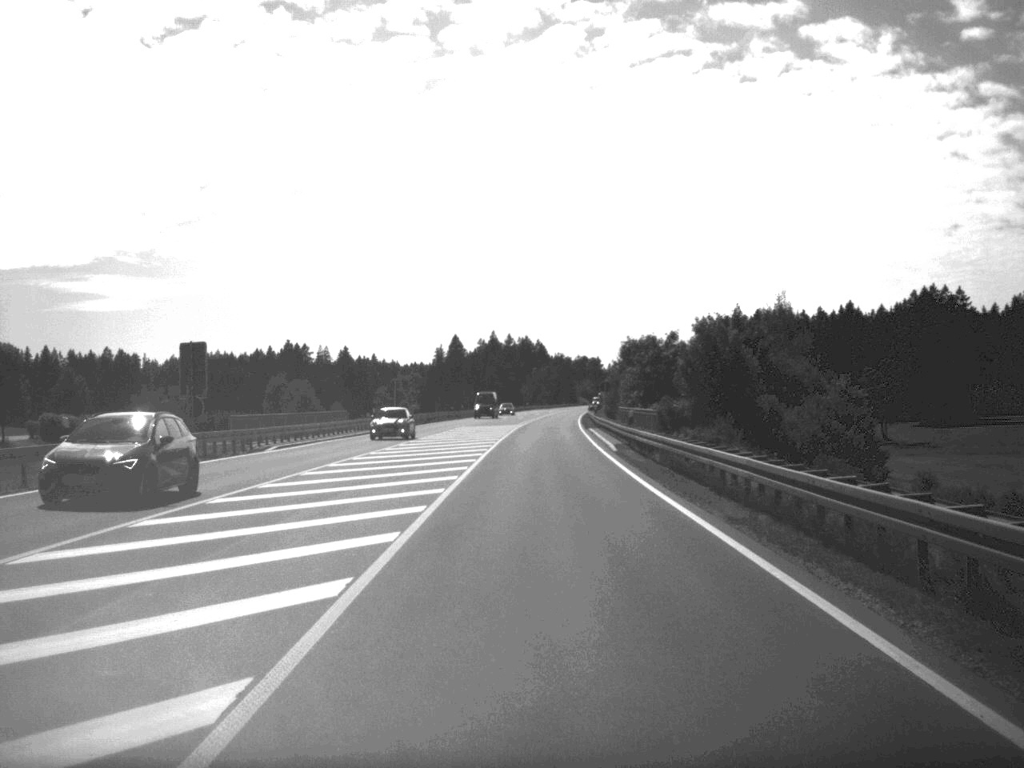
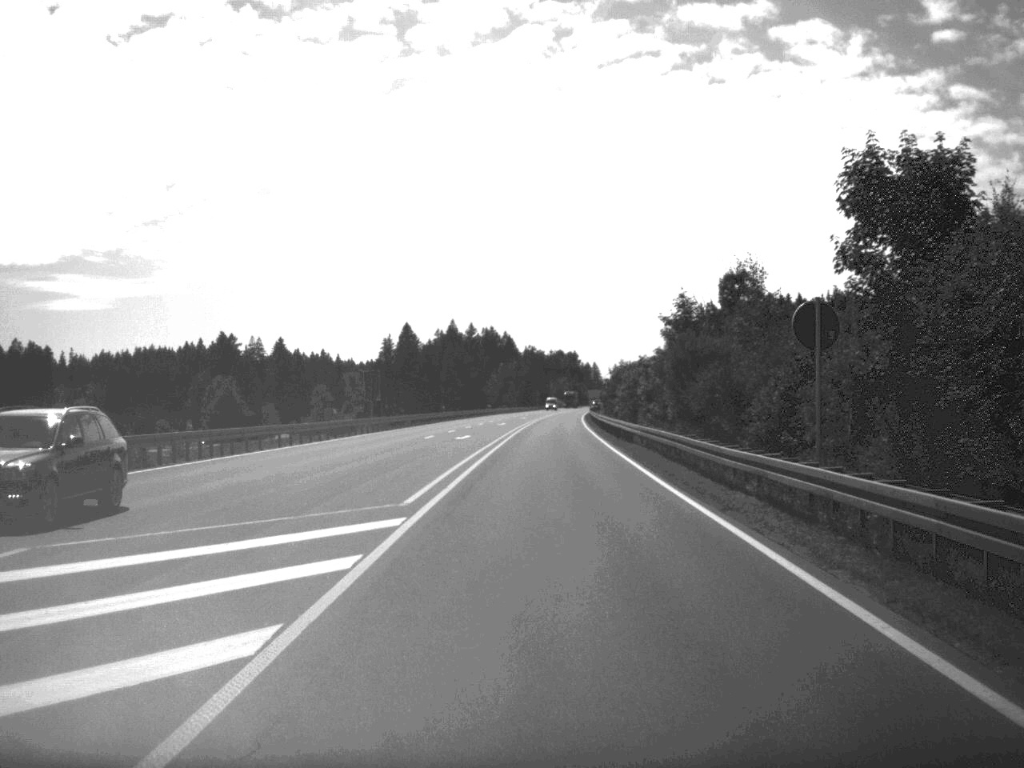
(+0.7, +71.1) m; +1°
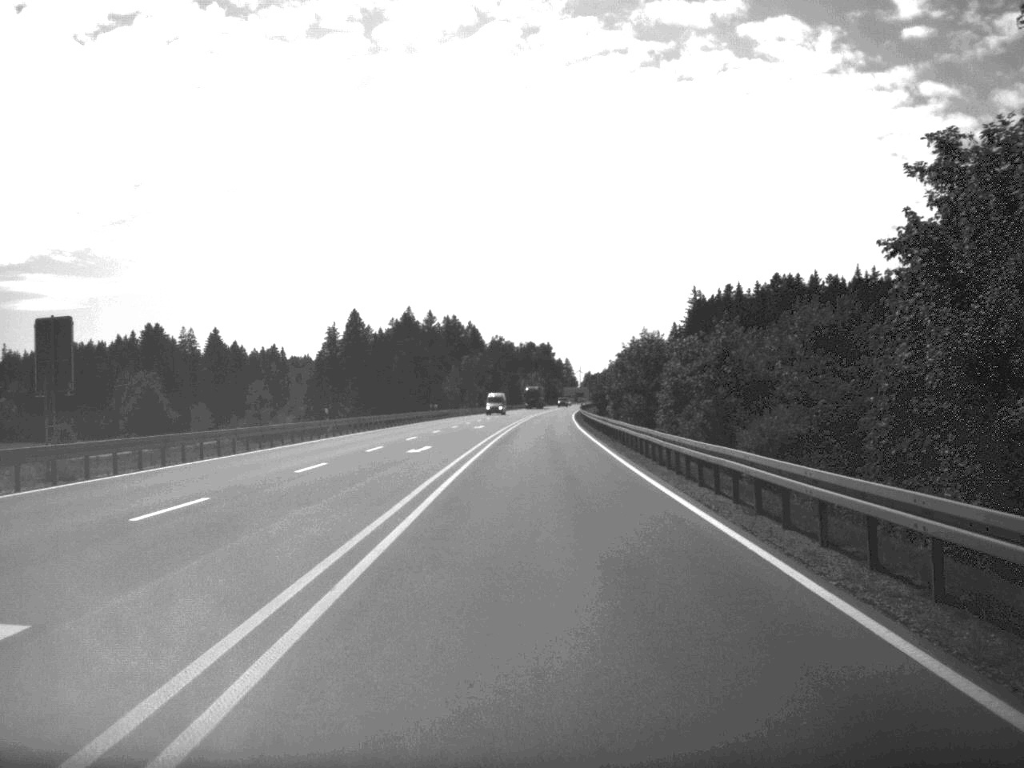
(+0.6, +51.1) m; +1°
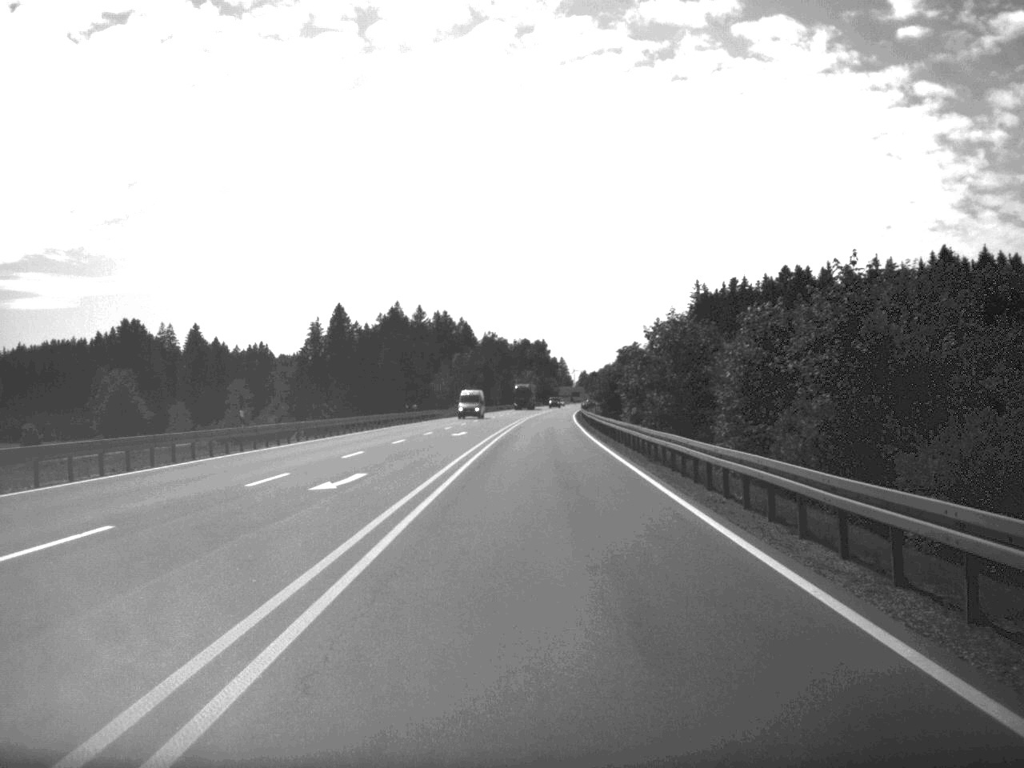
(0.0, +16.7) m; 0°
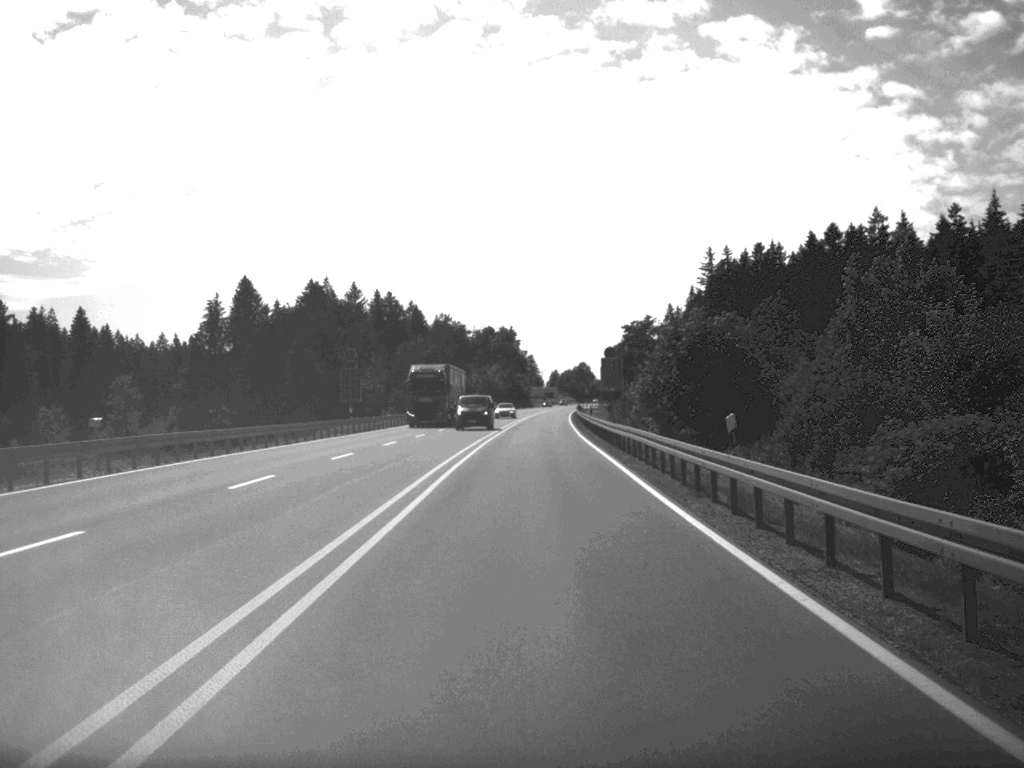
(+0.8, +71.7) m; +1°
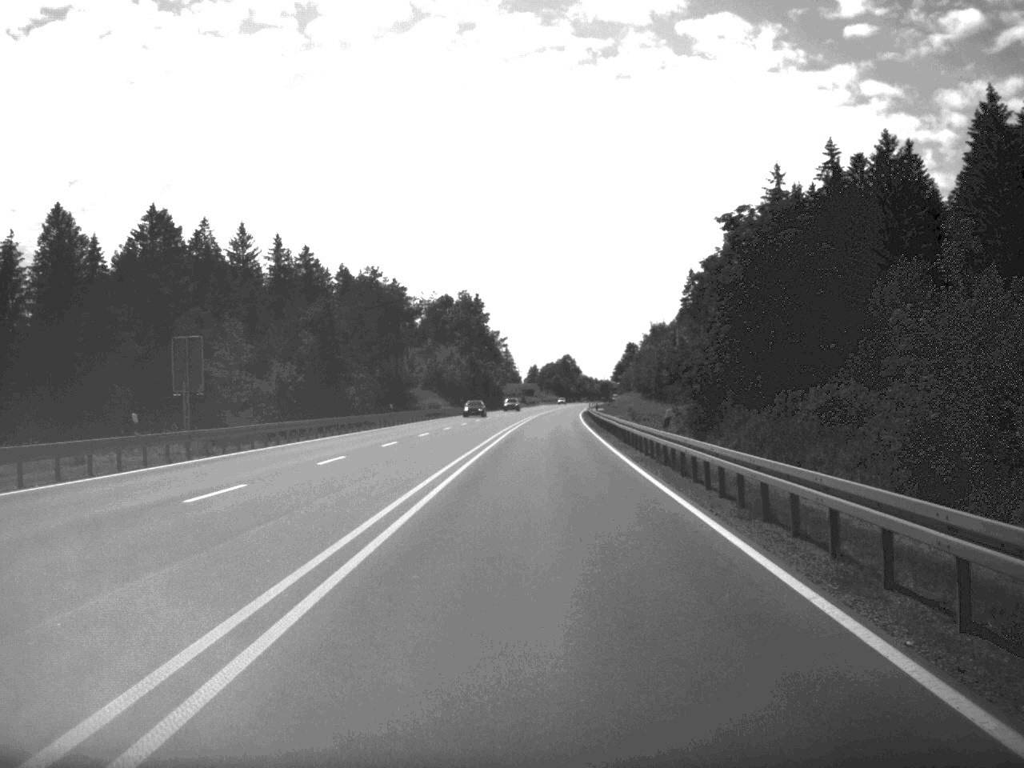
(+0.7, +86.7) m; +1°
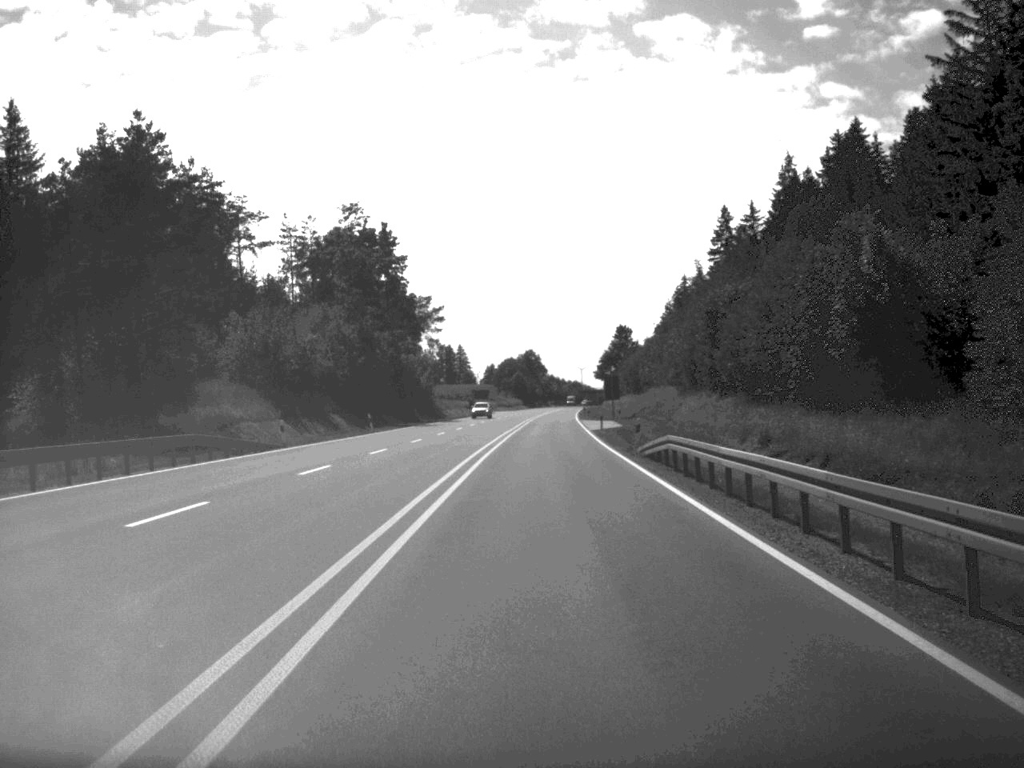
(+1.2, +86.3) m; +2°
